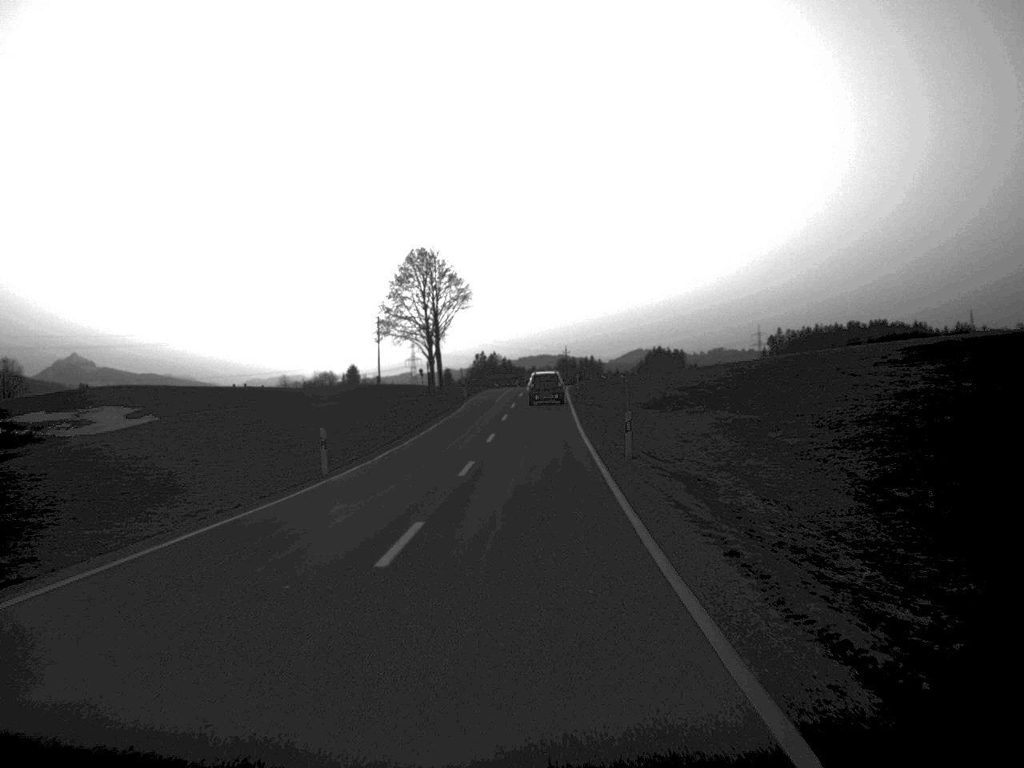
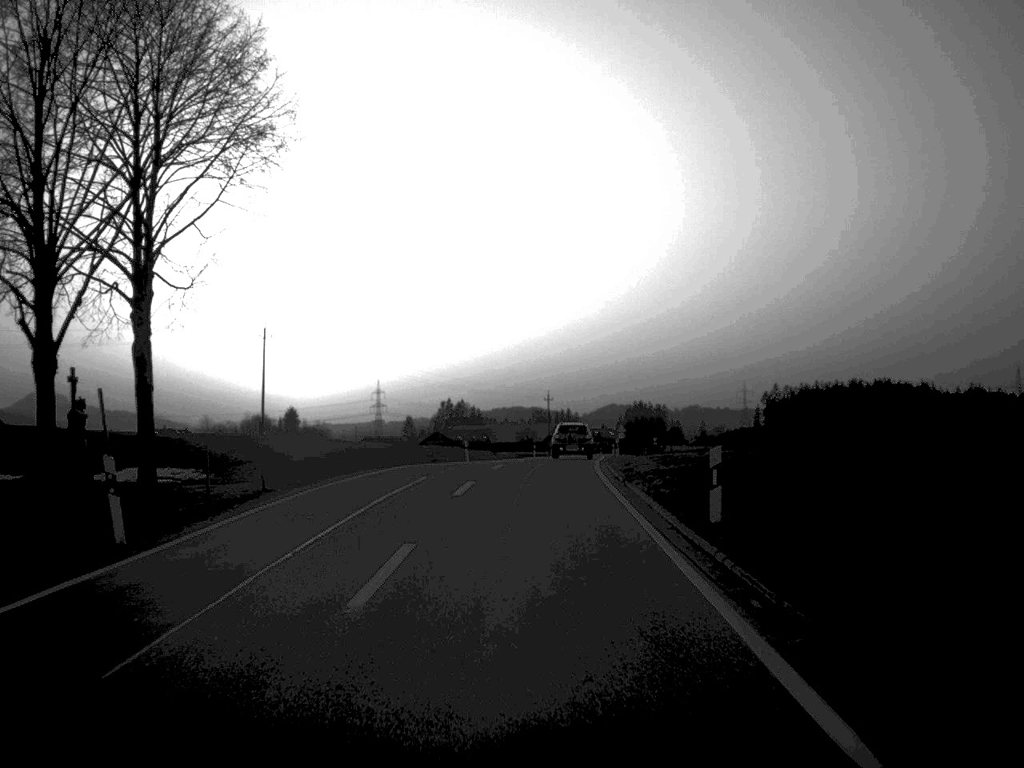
(+0.8, +63.1) m; +1°
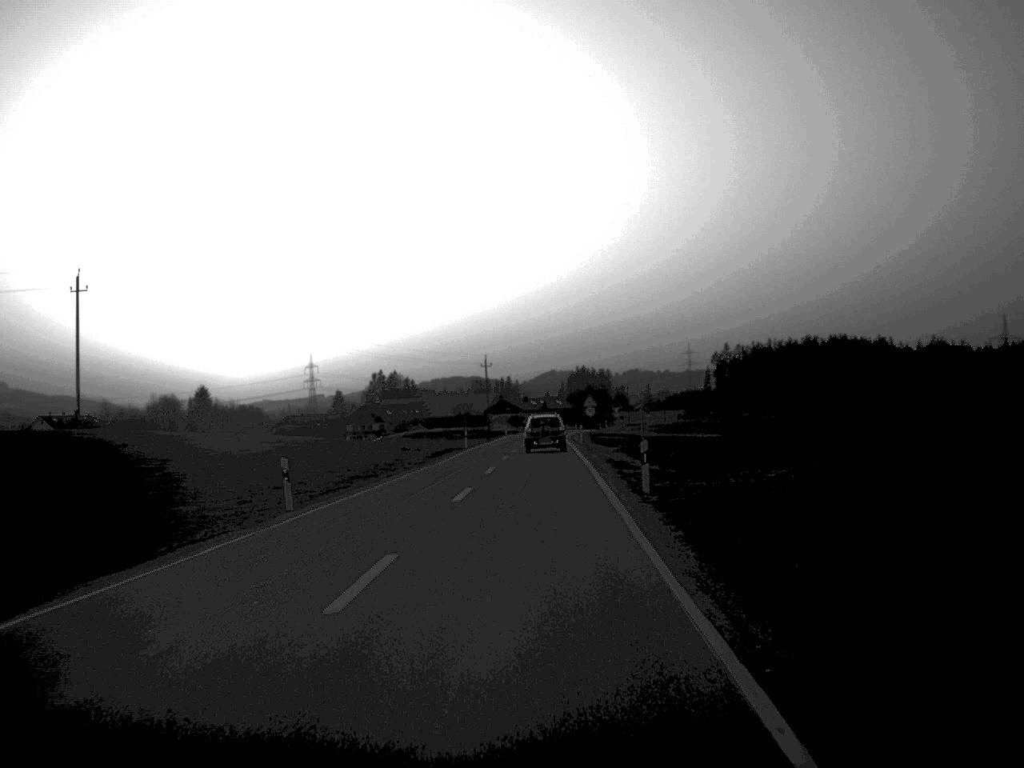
(+0.8, +34.5) m; +3°
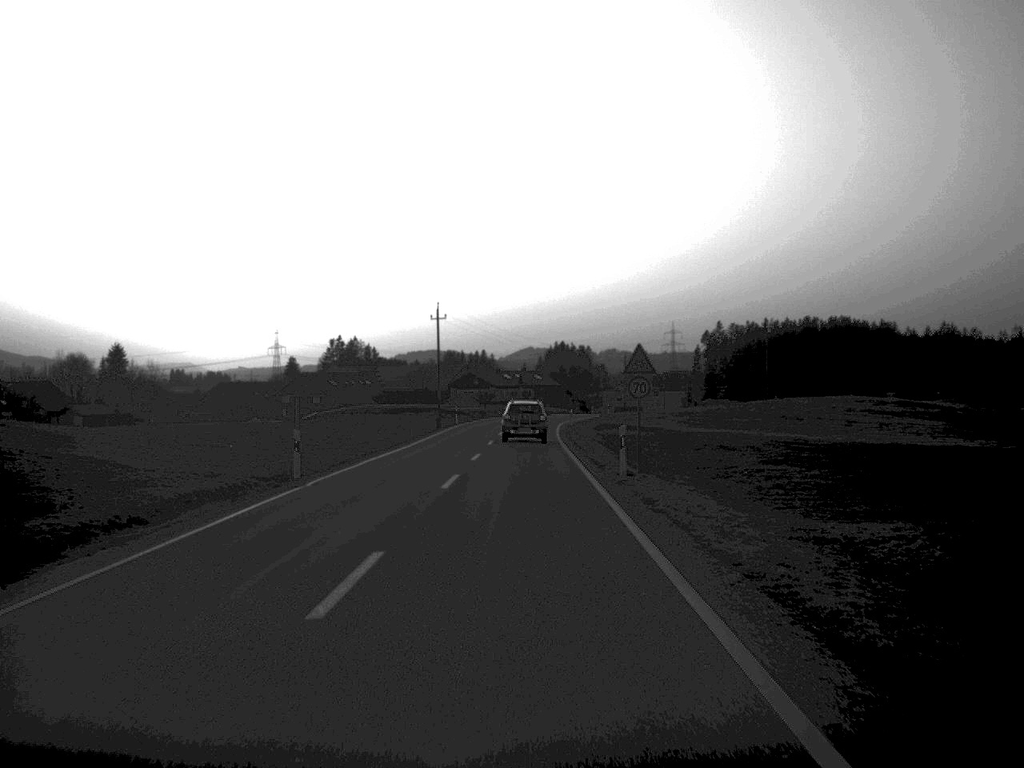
(+0.6, +48.4) m; +1°
